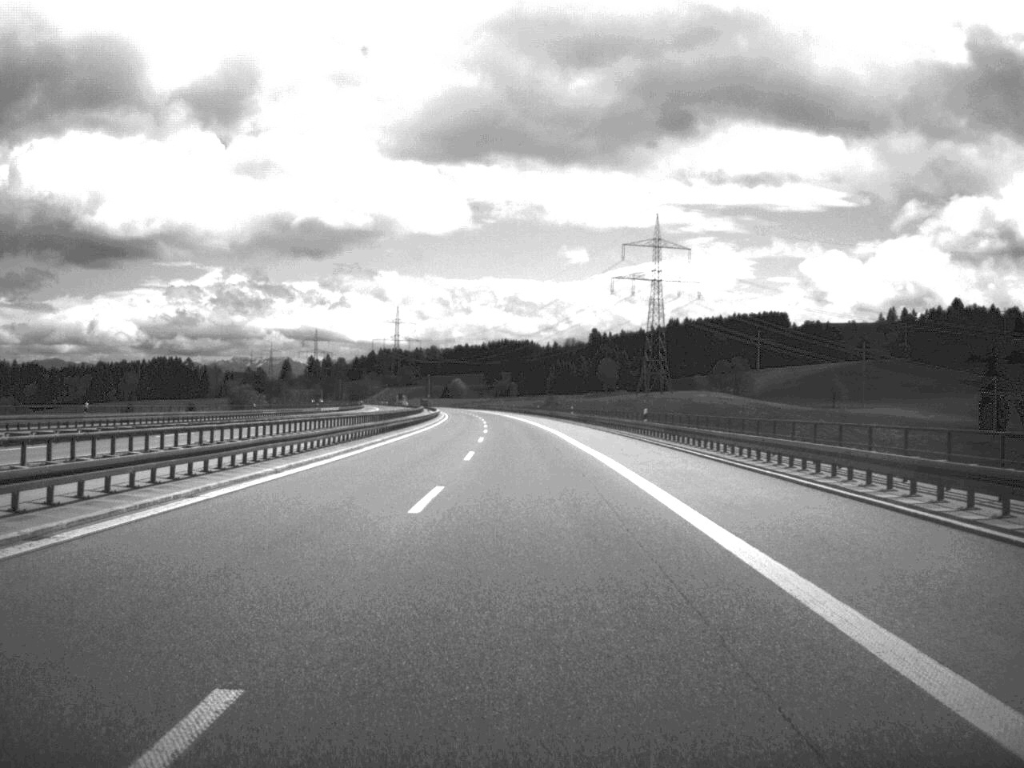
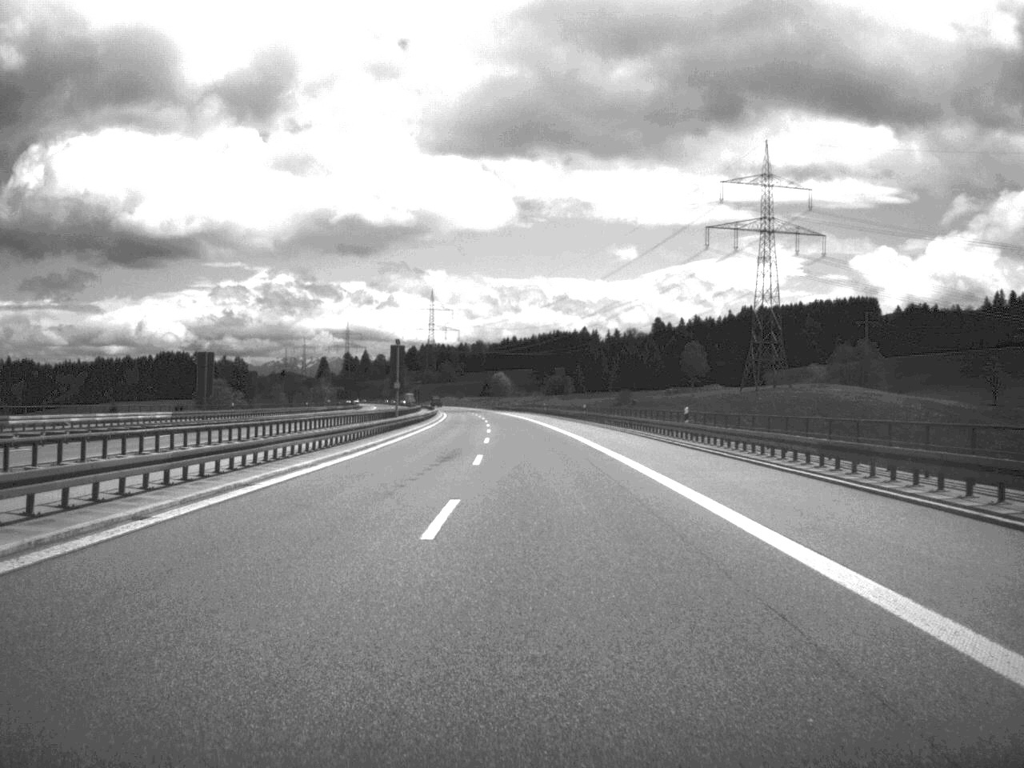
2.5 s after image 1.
(-2.6, +109.9) m; -2°
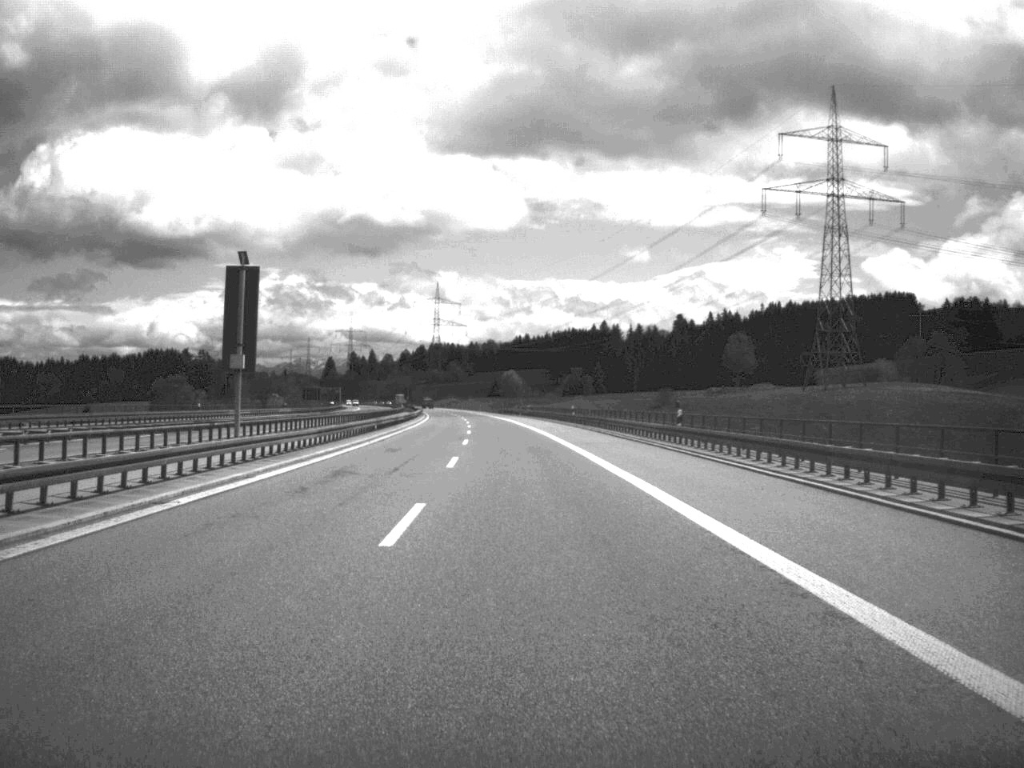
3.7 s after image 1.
(-0.3, +53.6) m; -1°
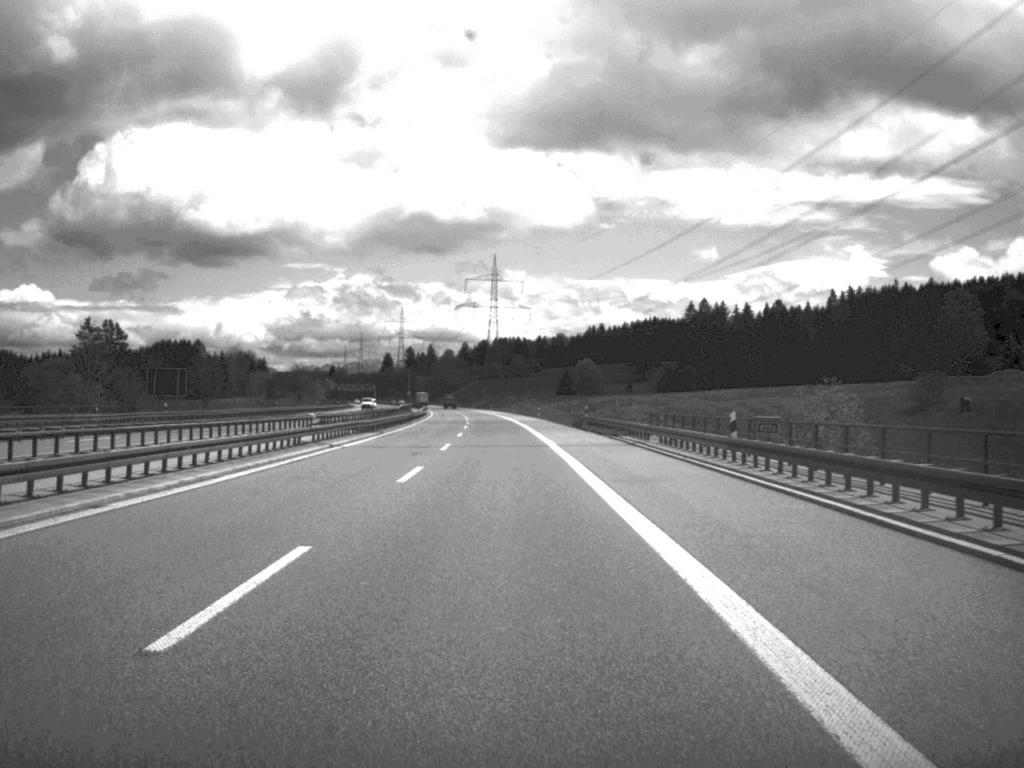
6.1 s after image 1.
(-3.1, +111.8) m; -3°
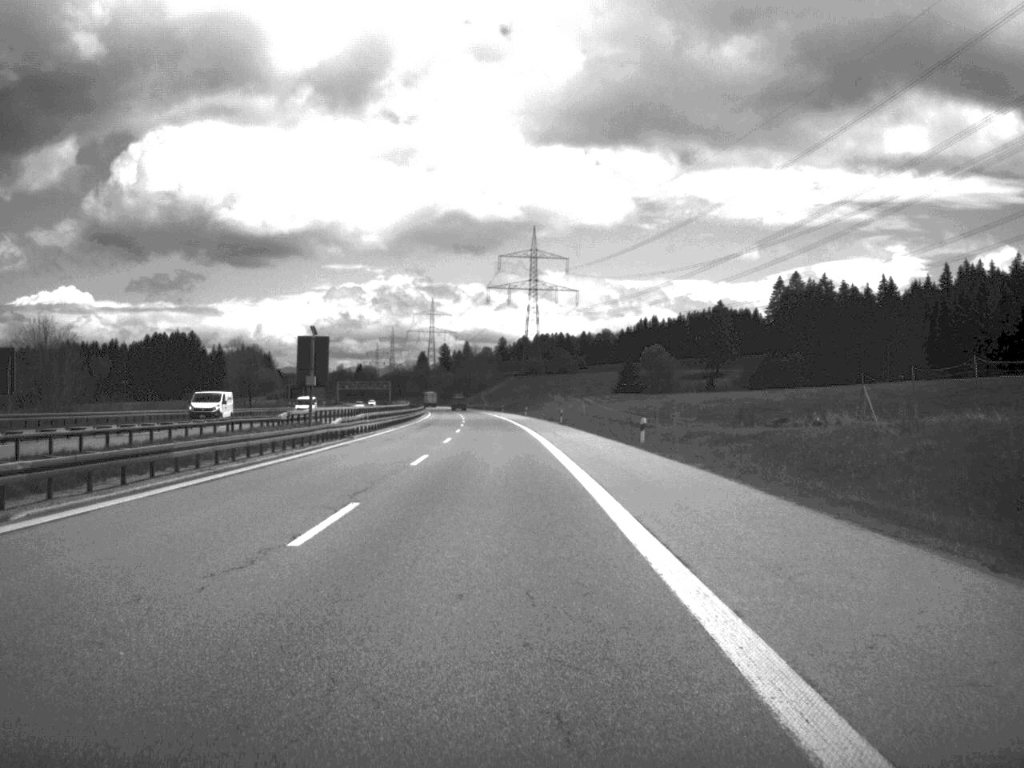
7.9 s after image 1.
(-1.5, +82.2) m; -2°
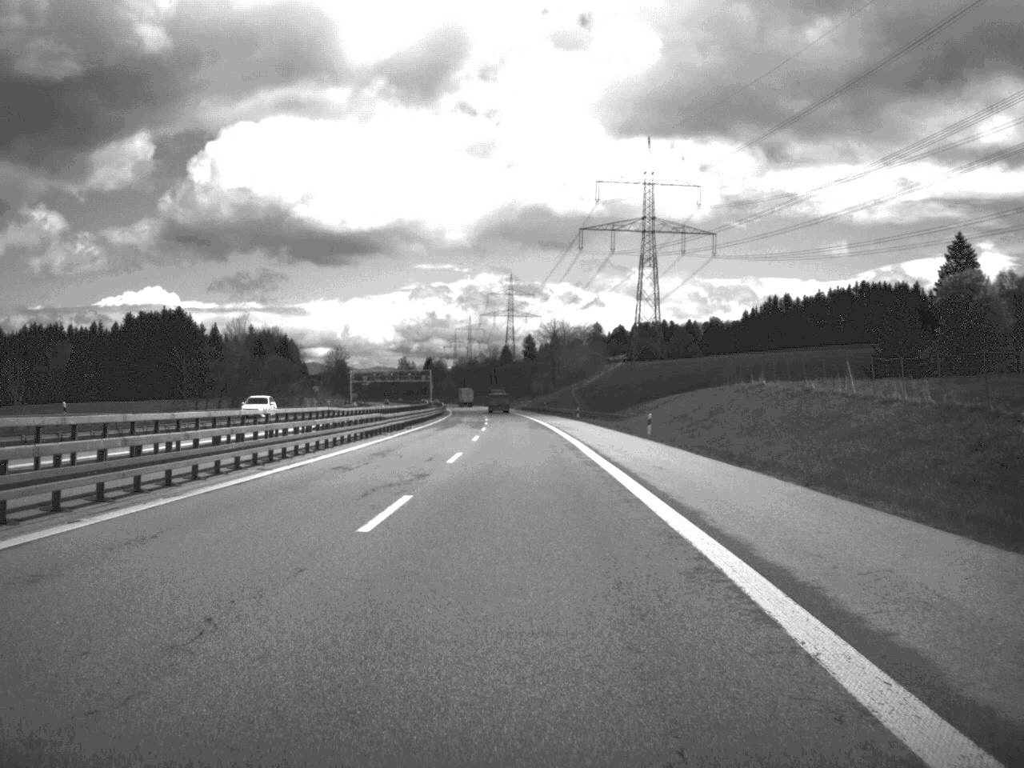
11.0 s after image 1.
(-5.3, +139.9) m; -4°
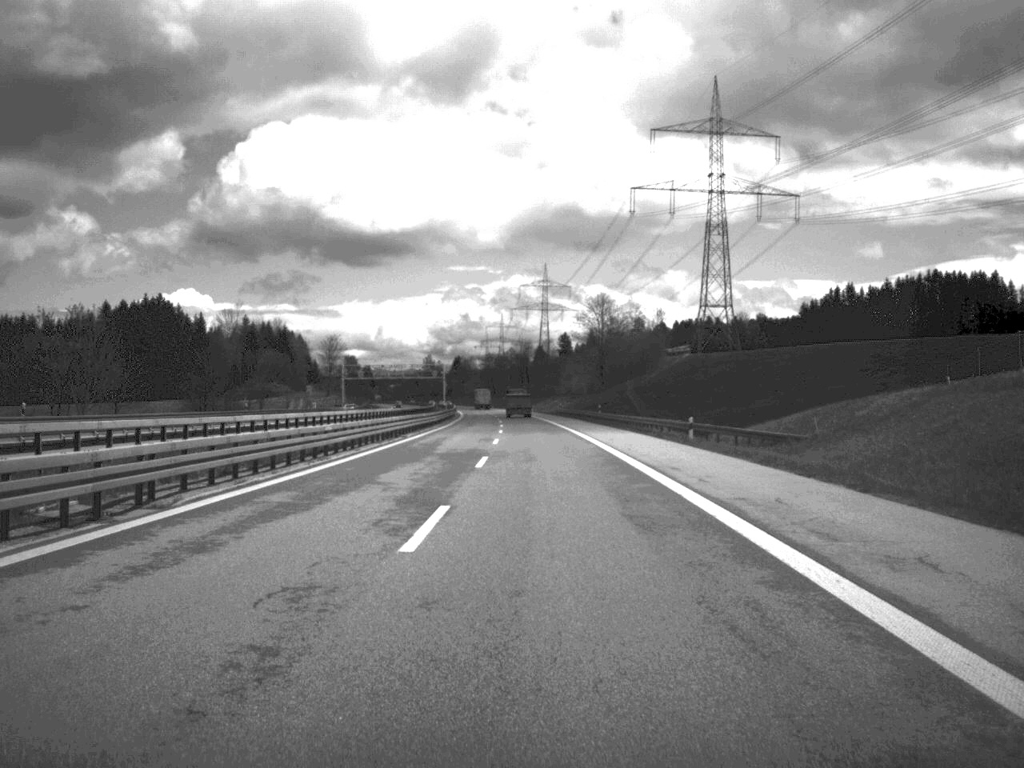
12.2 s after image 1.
(-0.8, +54.9) m; -2°
